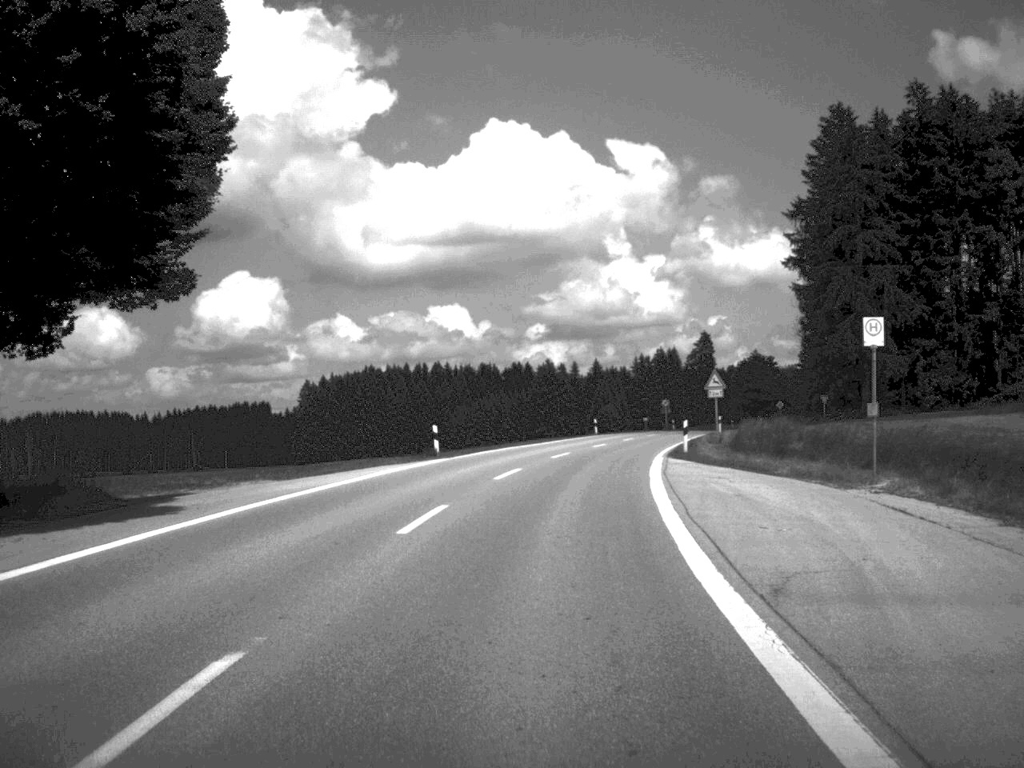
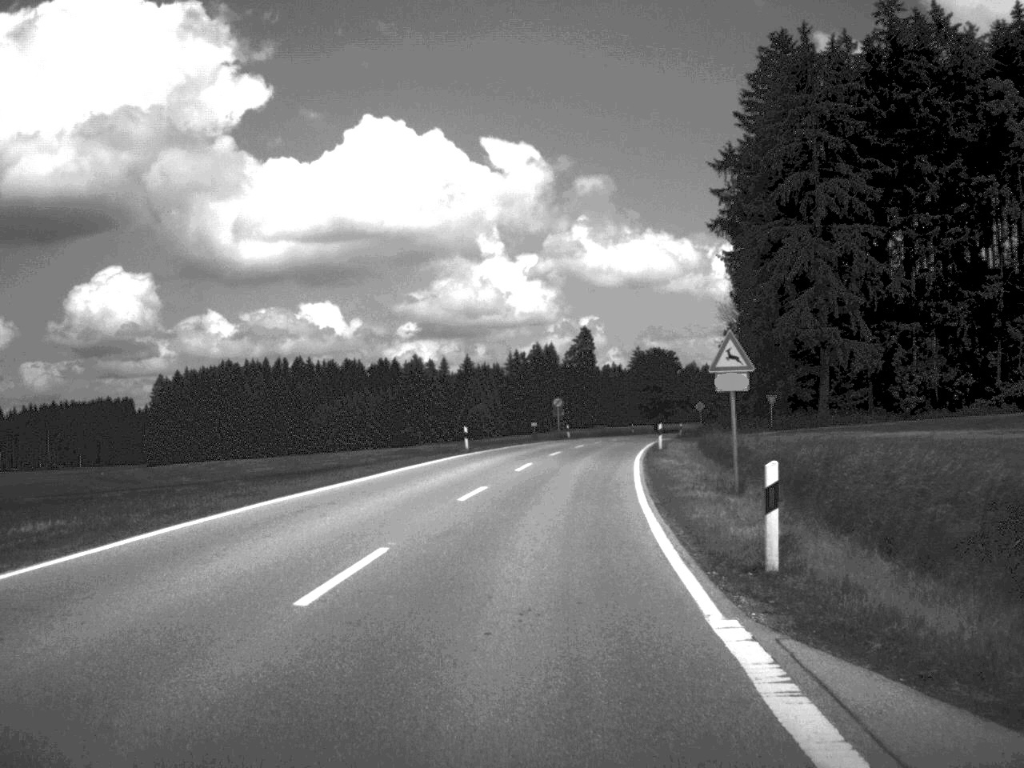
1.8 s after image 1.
(+1.4, +28.1) m; +6°
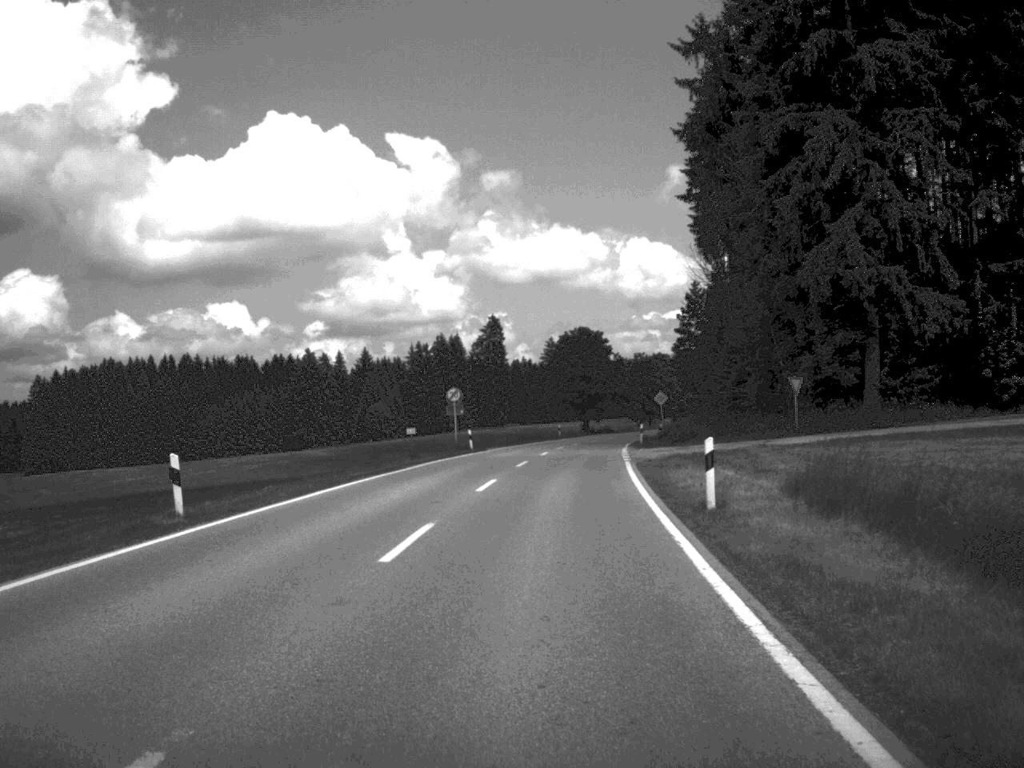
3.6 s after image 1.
(+1.2, +32.0) m; +4°
